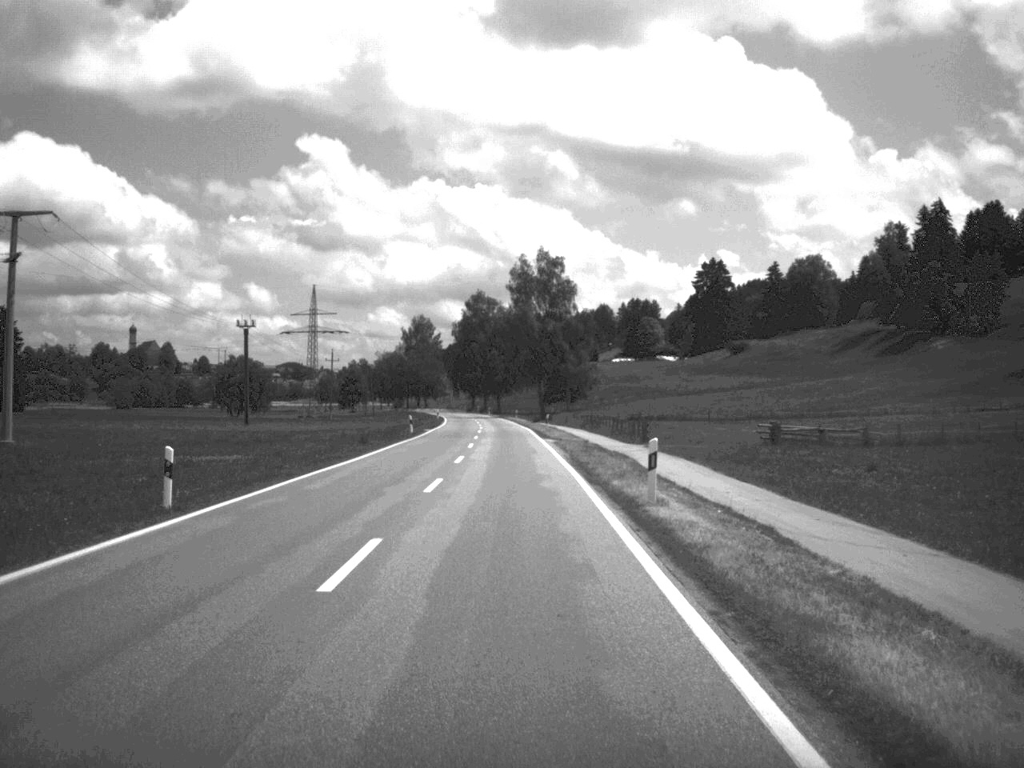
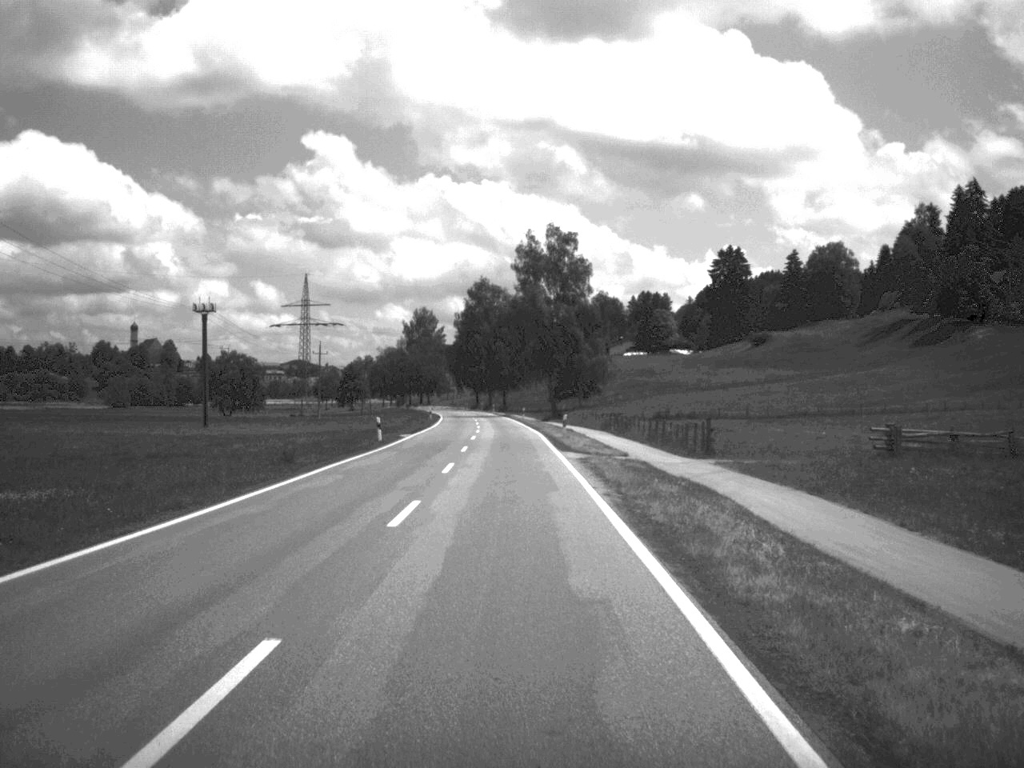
(-0.1, +18.0) m; 0°
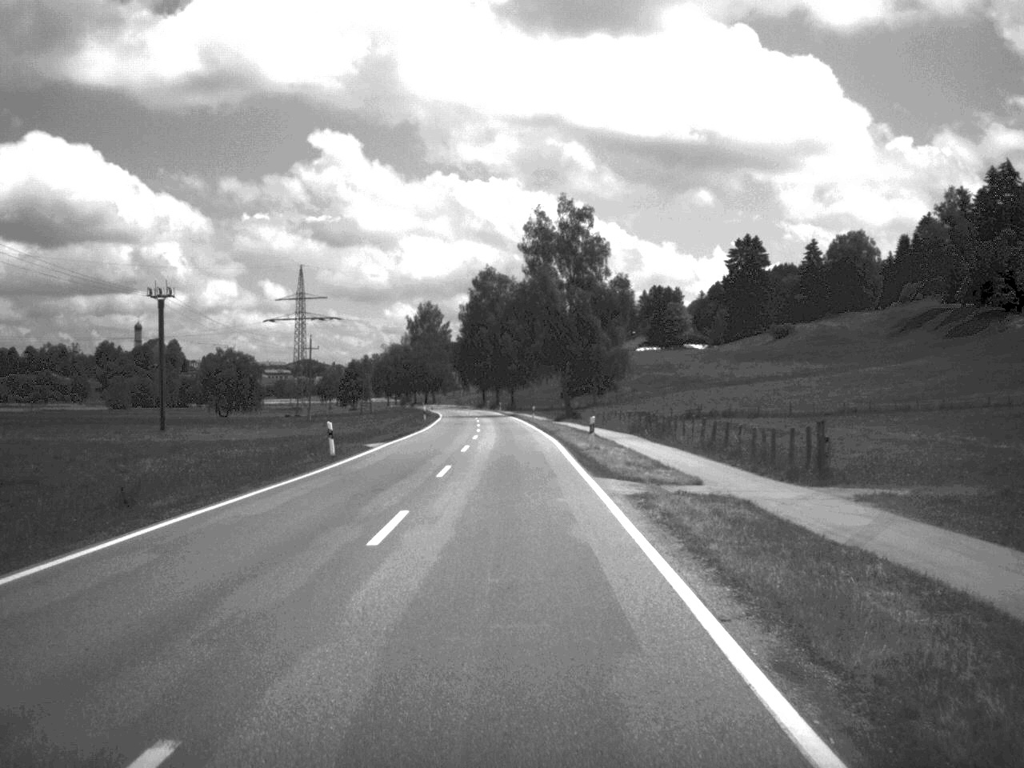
(-0.1, +14.5) m; 0°
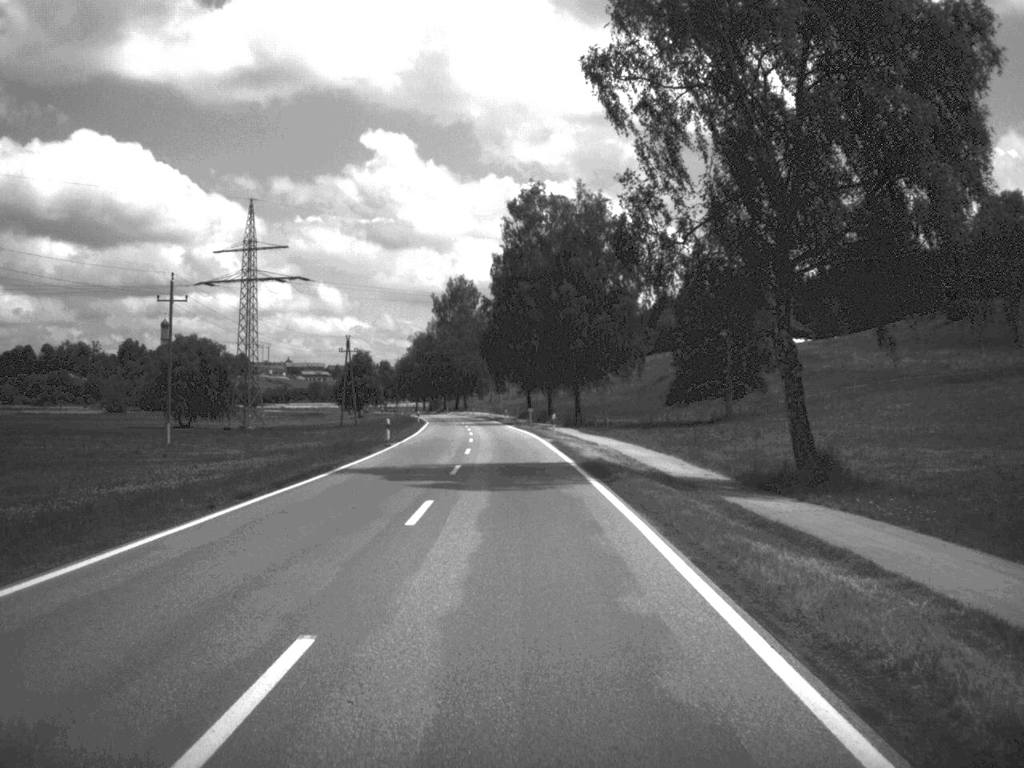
(-1.7, +80.3) m; -3°
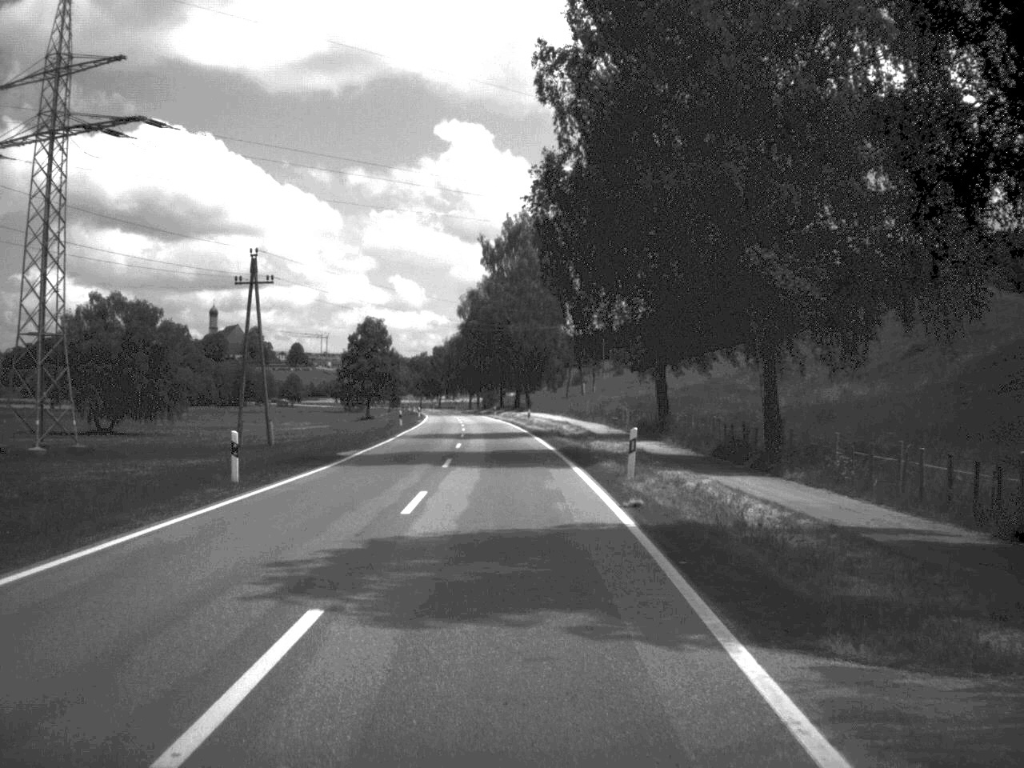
(-2.4, +82.0) m; -4°
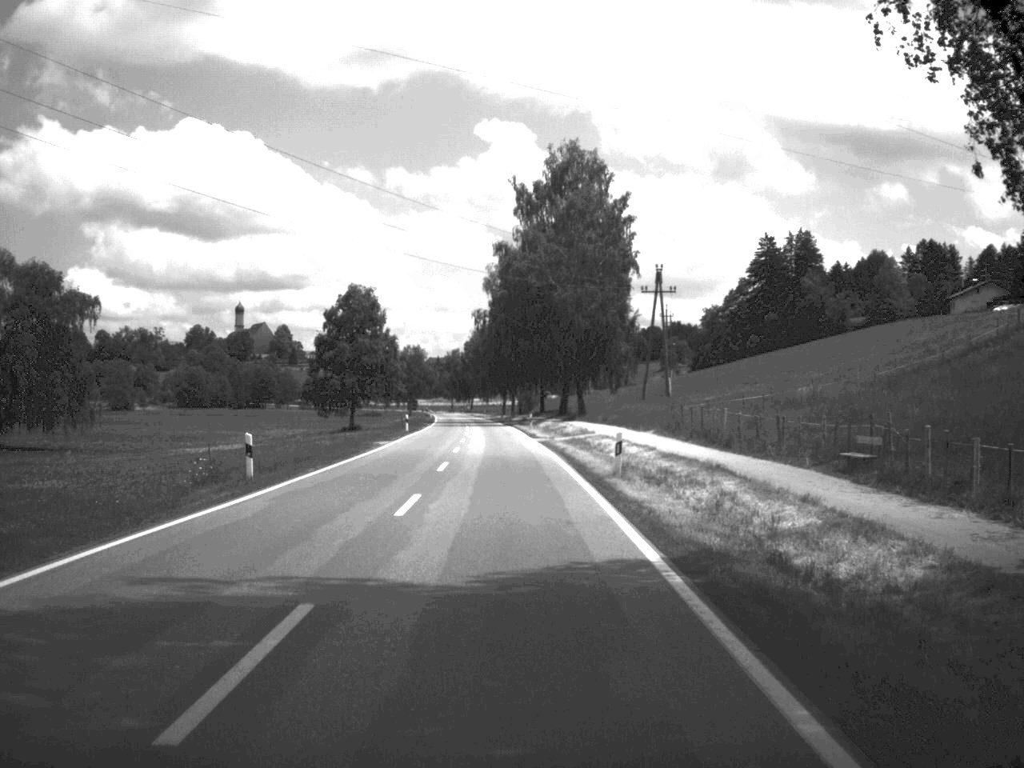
(-0.9, +47.0) m; -2°
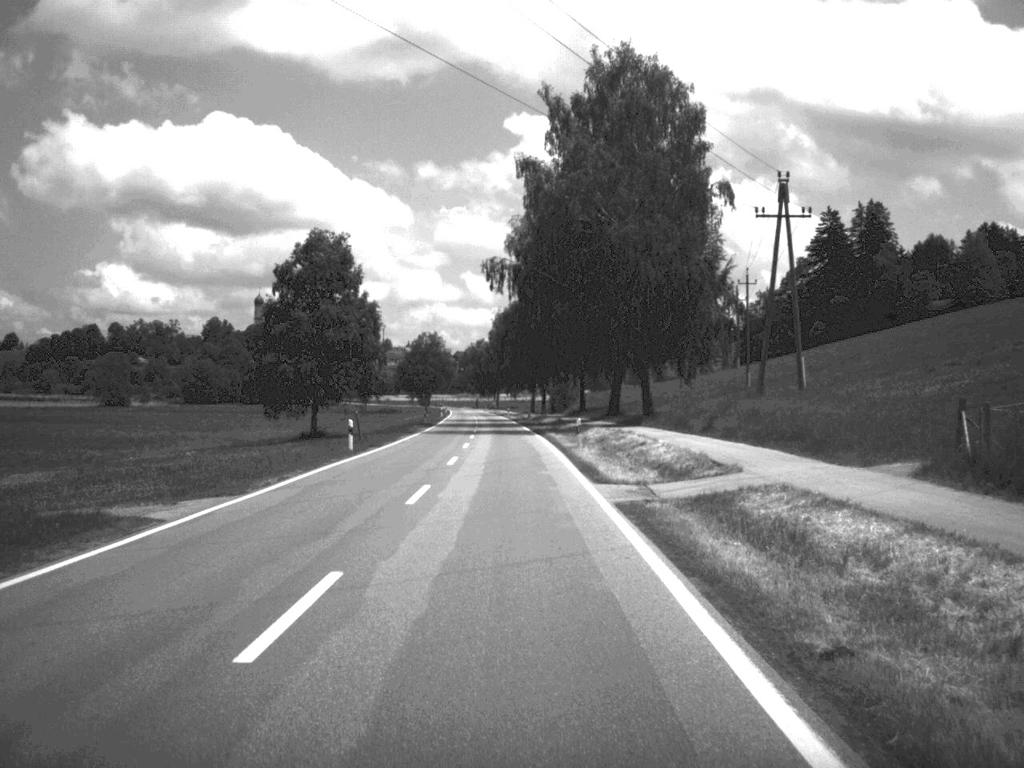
(-0.4, +33.7) m; -1°
